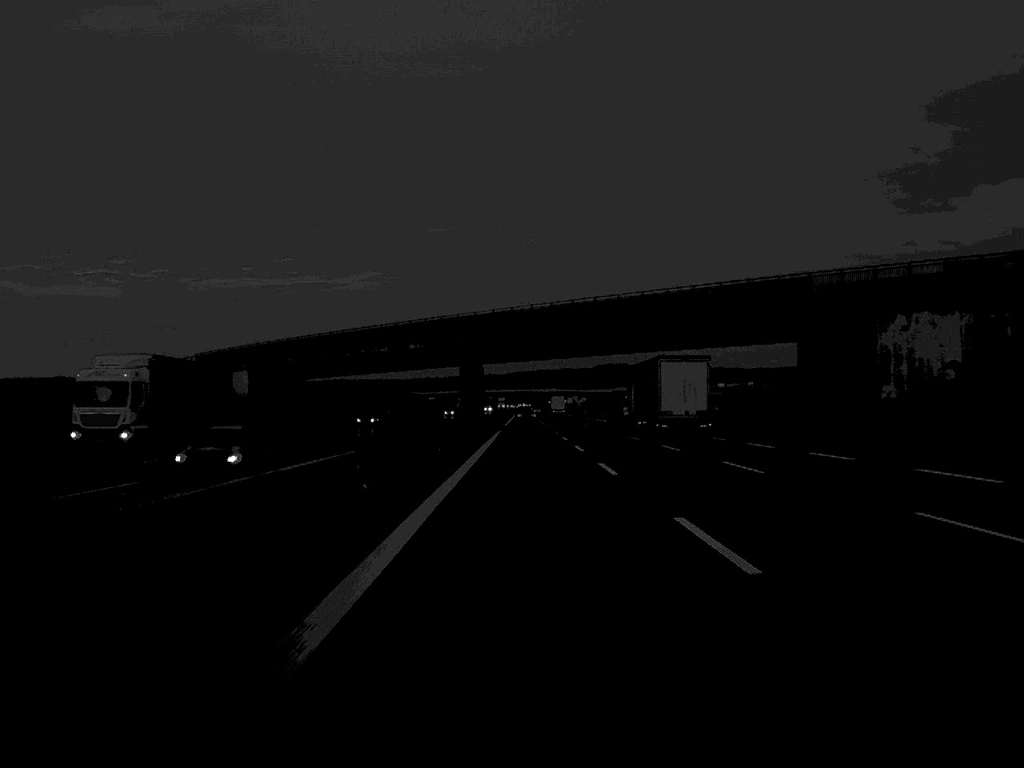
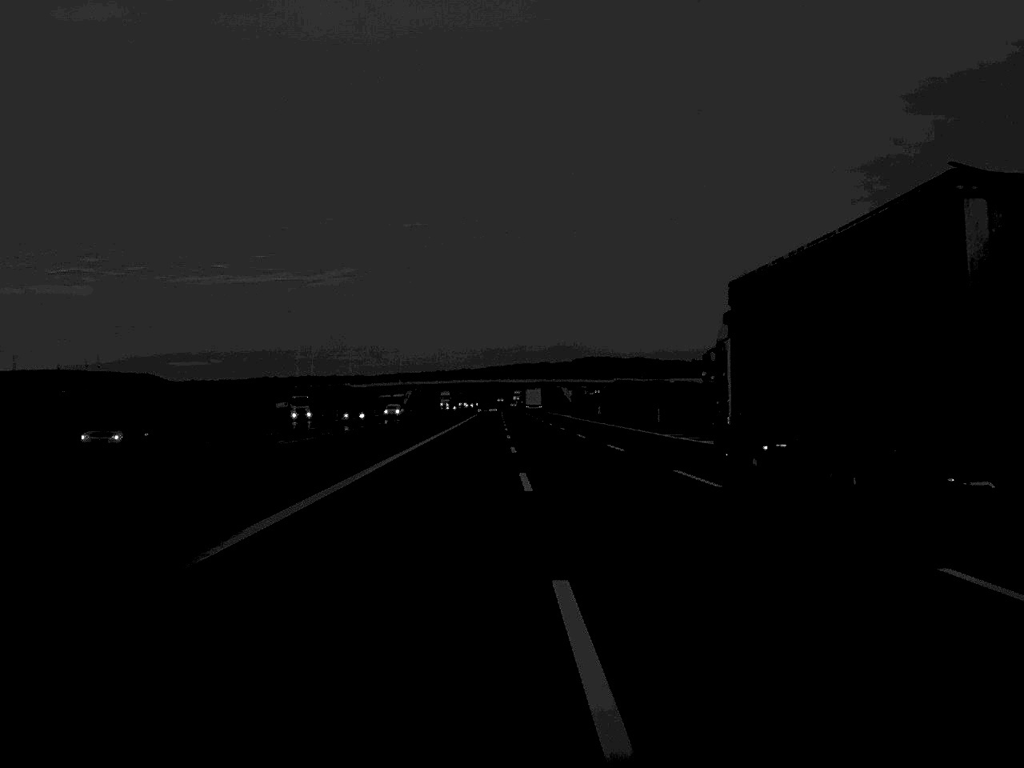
(+1.2, +123.0) m; +1°
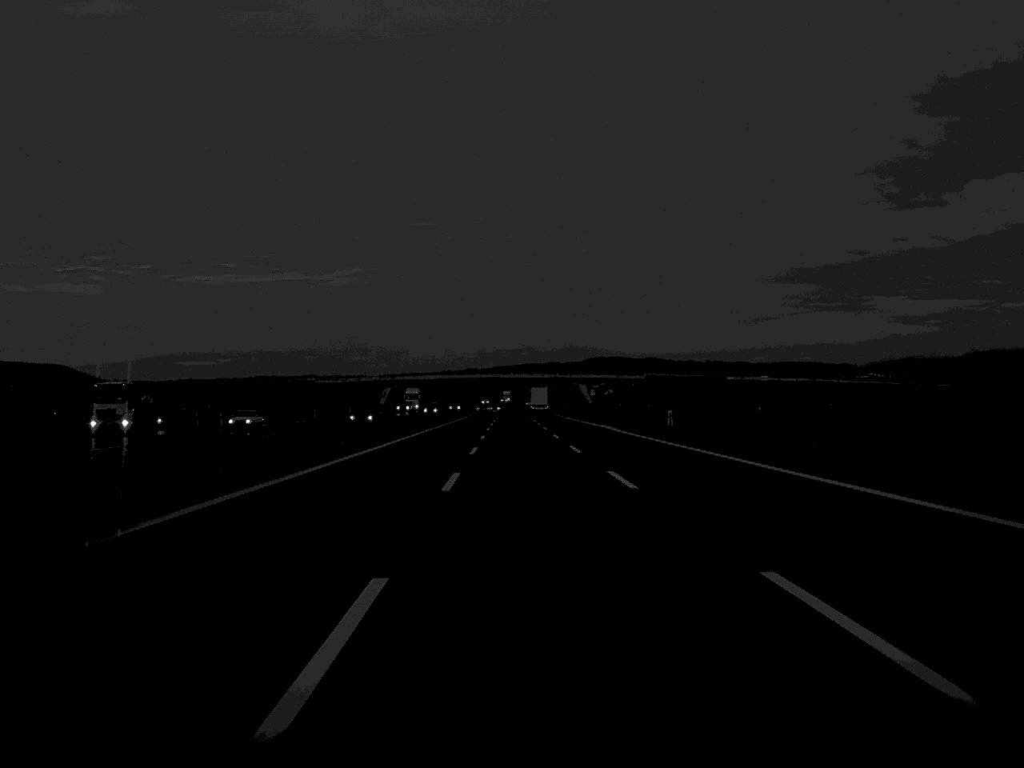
(0.0, +71.5) m; 0°
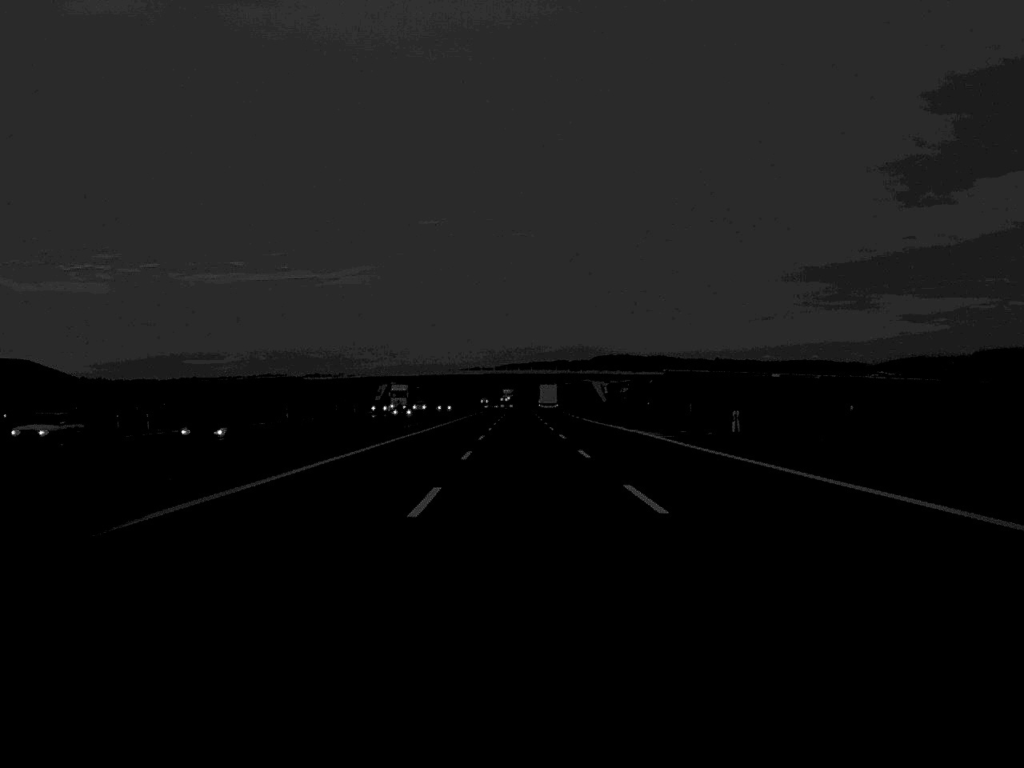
(-0.1, +23.5) m; 0°
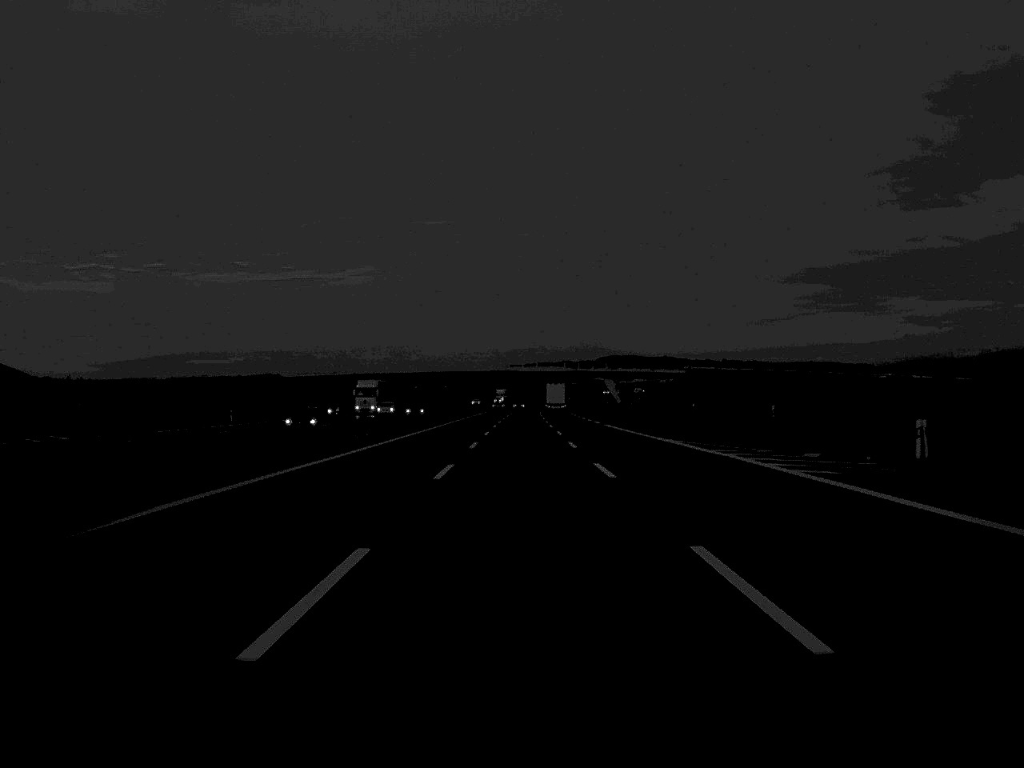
(-0.1, +27.9) m; 0°
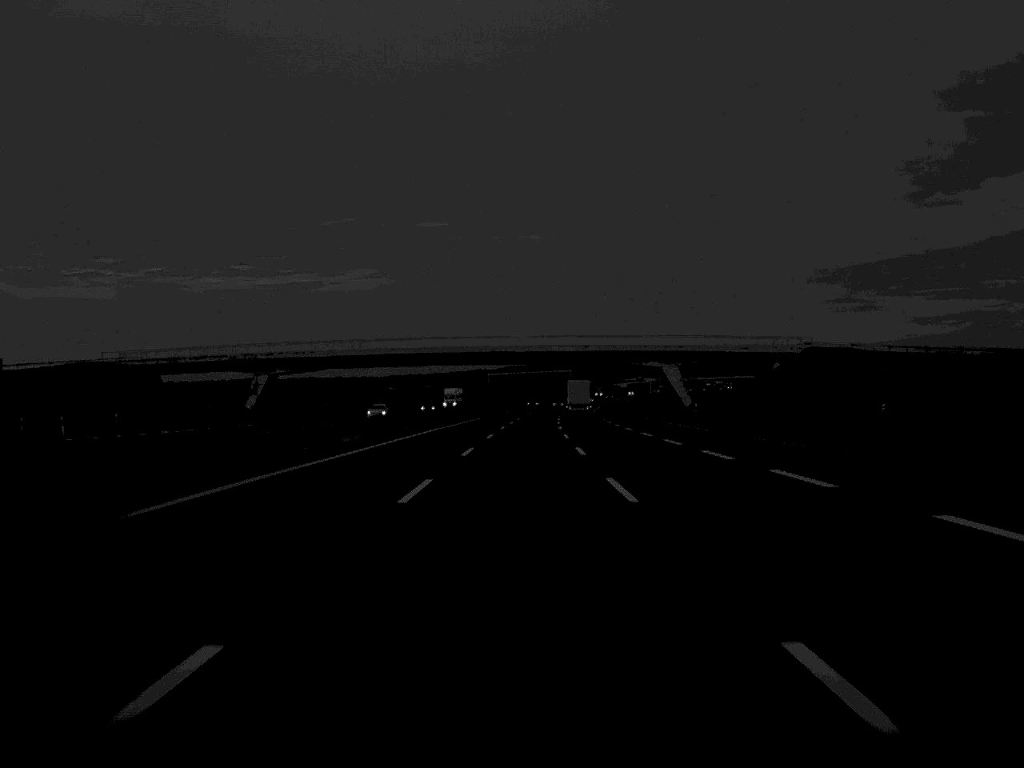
(0.0, +95.1) m; 0°
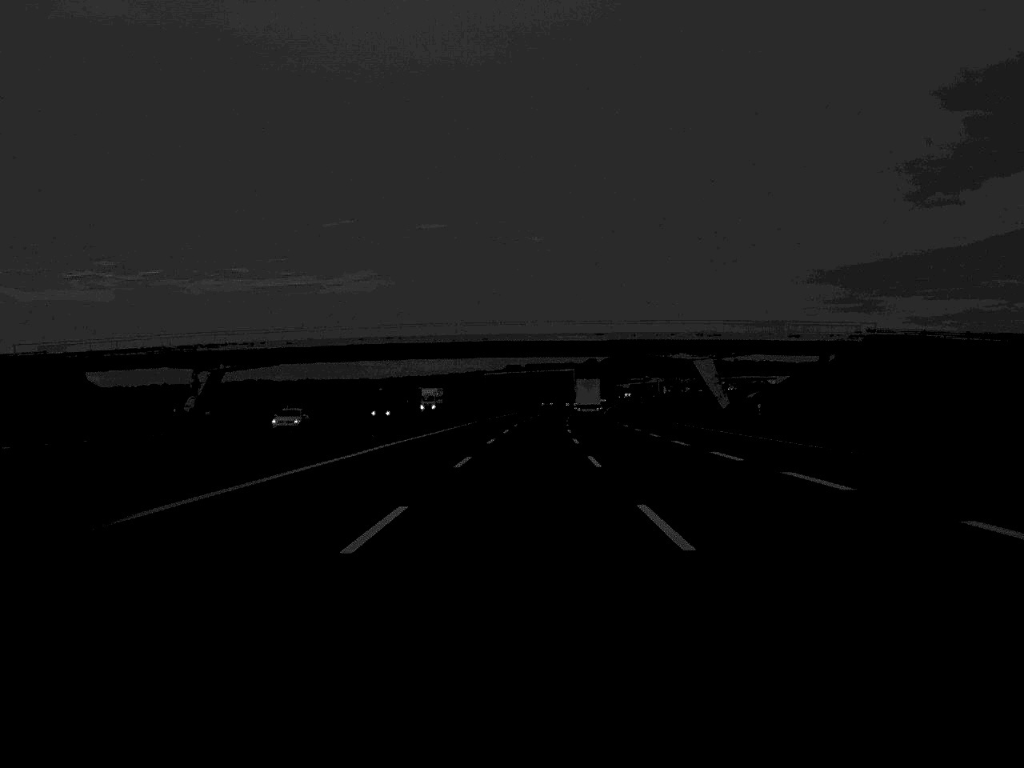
(0.0, +24.6) m; 0°
